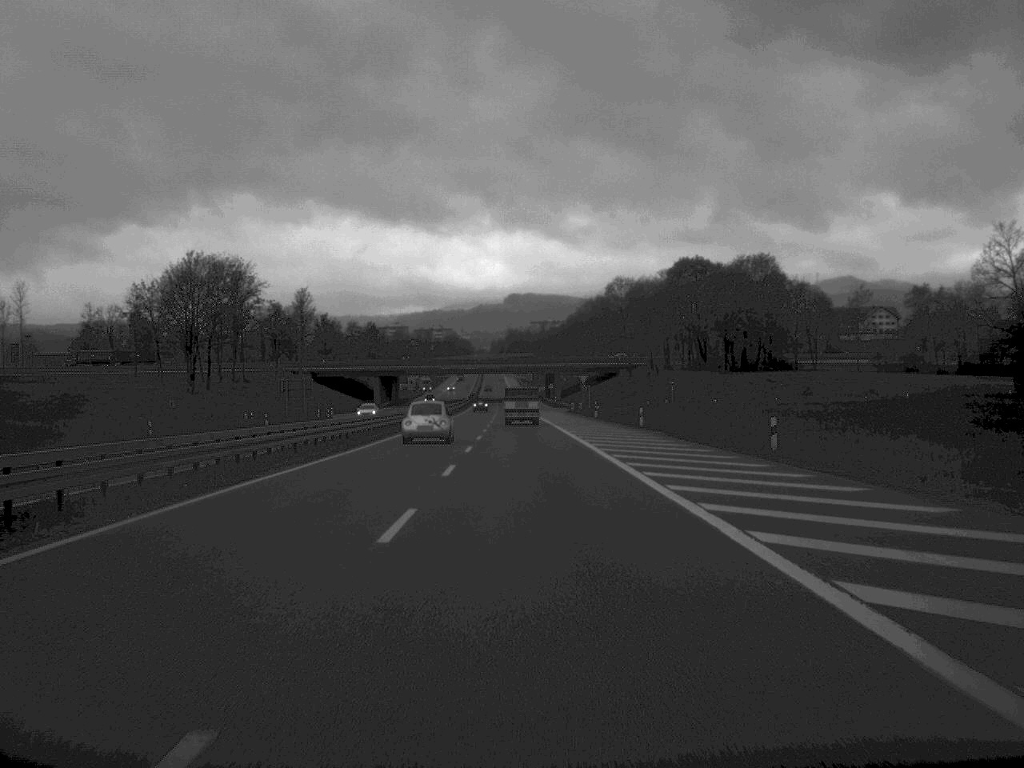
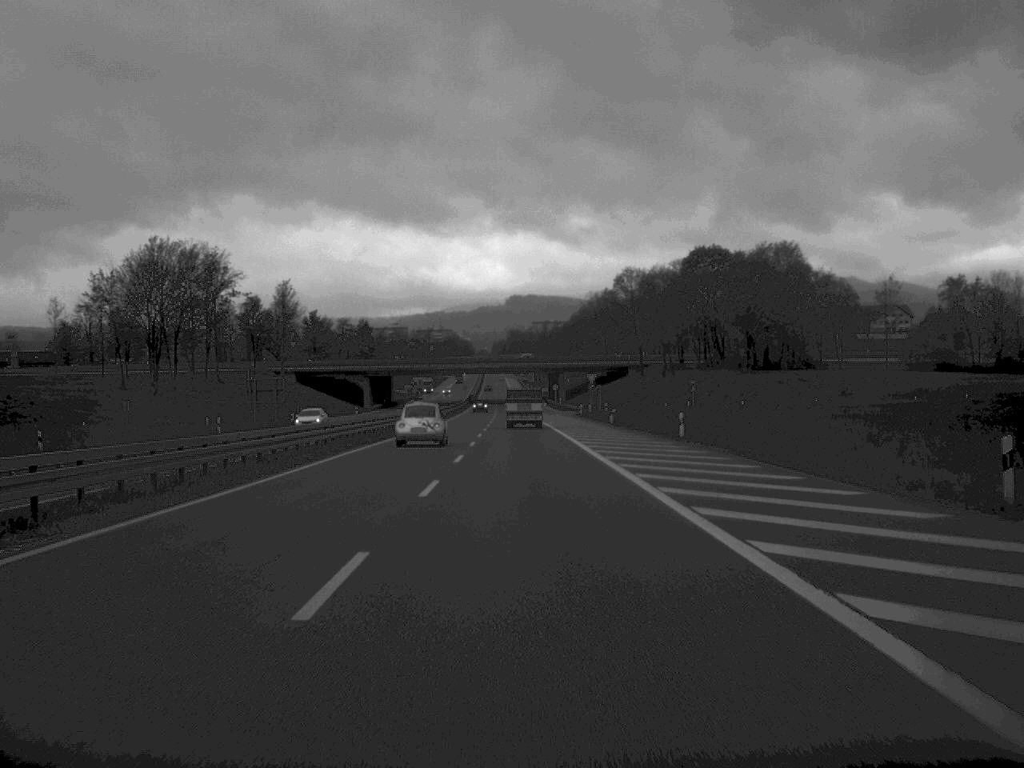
(0.0, +16.5) m; 0°
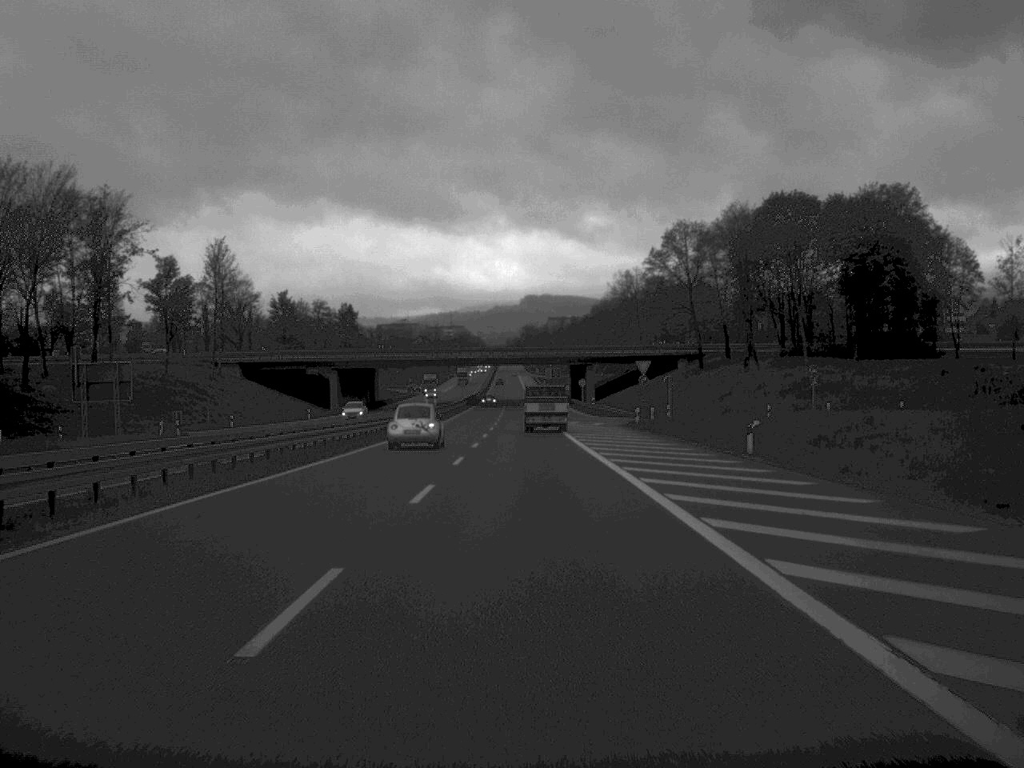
(-0.3, +48.4) m; -1°
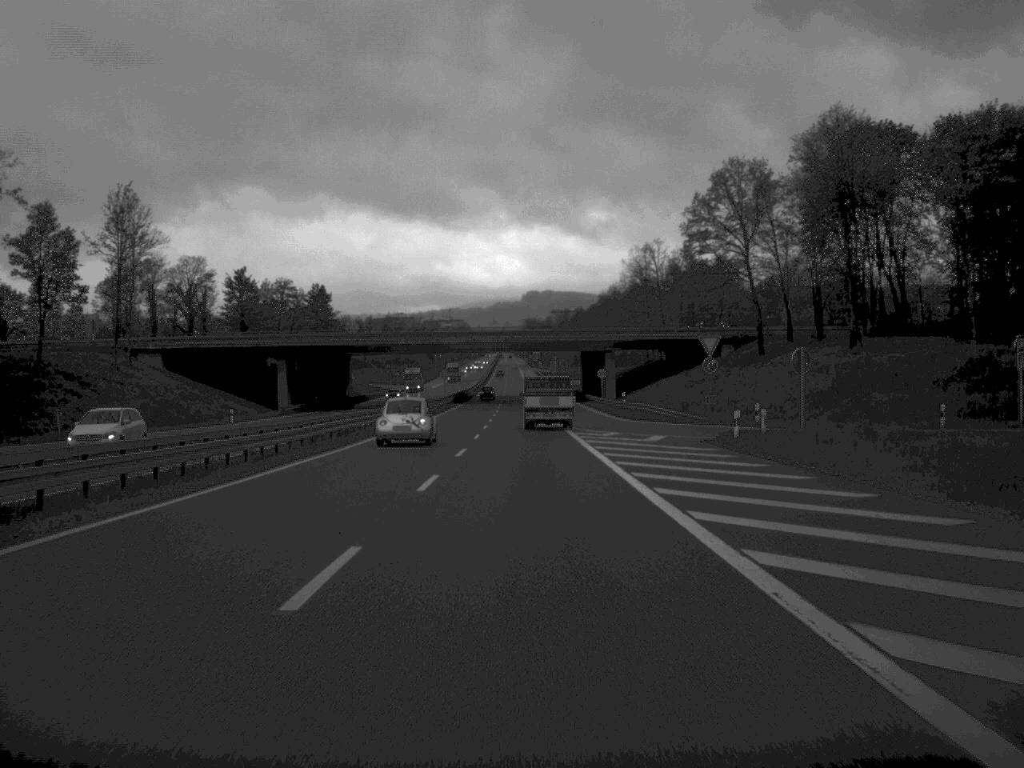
(0.0, +33.9) m; 0°
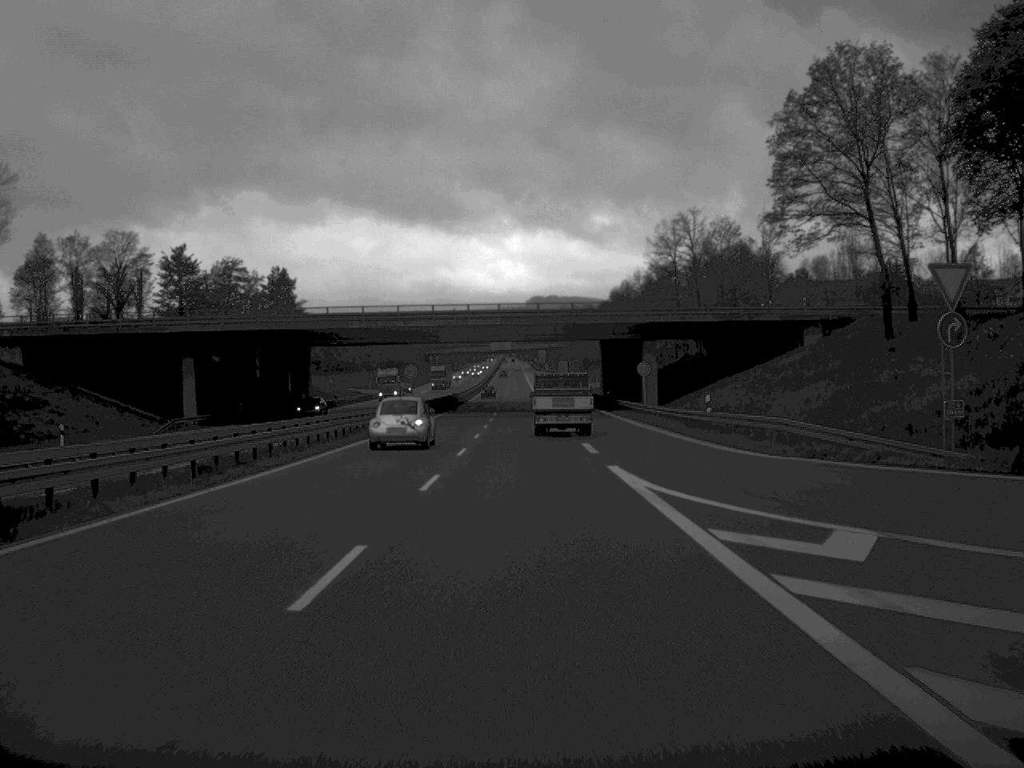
(-0.1, +35.4) m; 0°
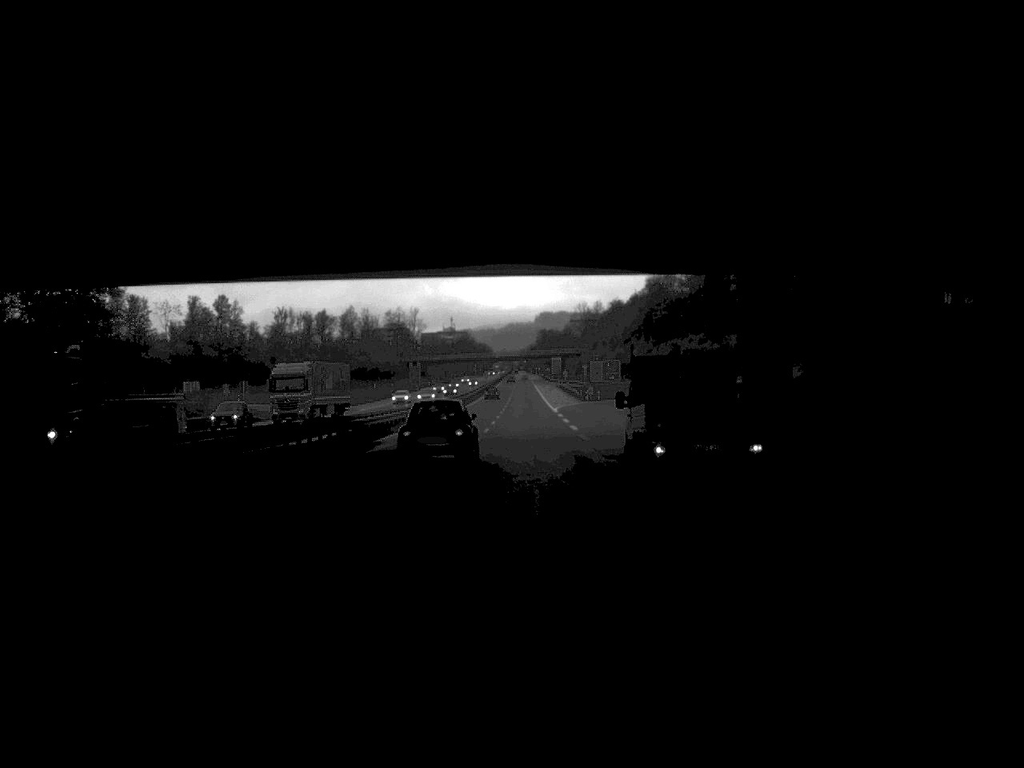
(-0.4, +85.0) m; -1°
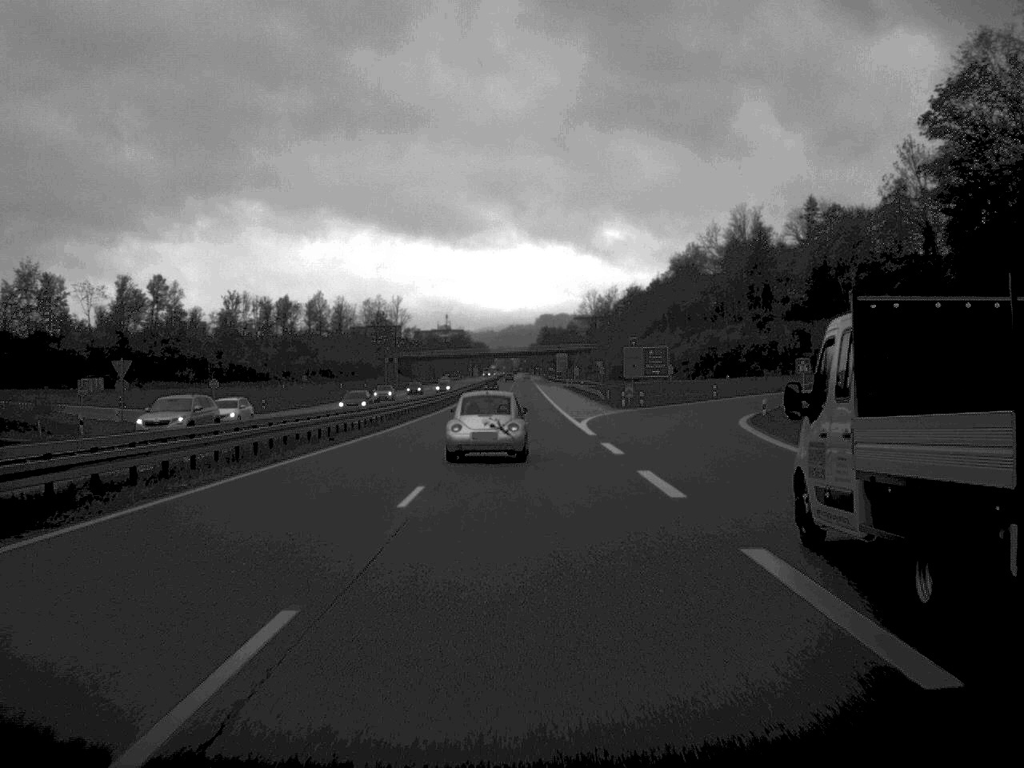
(-0.1, +47.7) m; 0°
